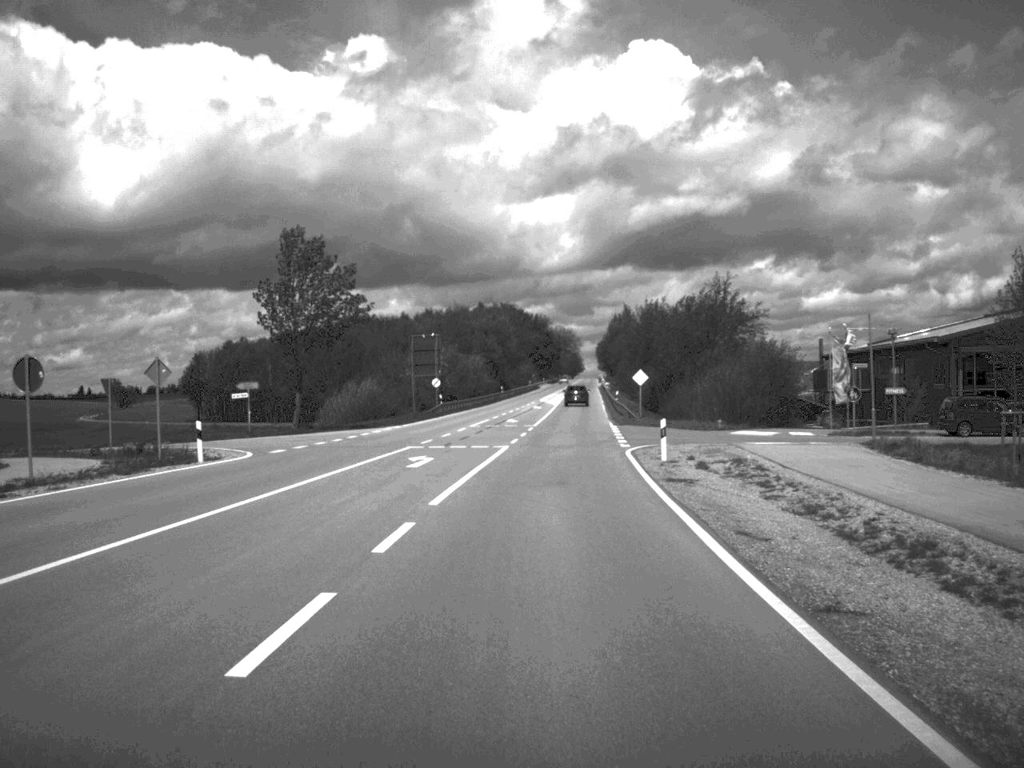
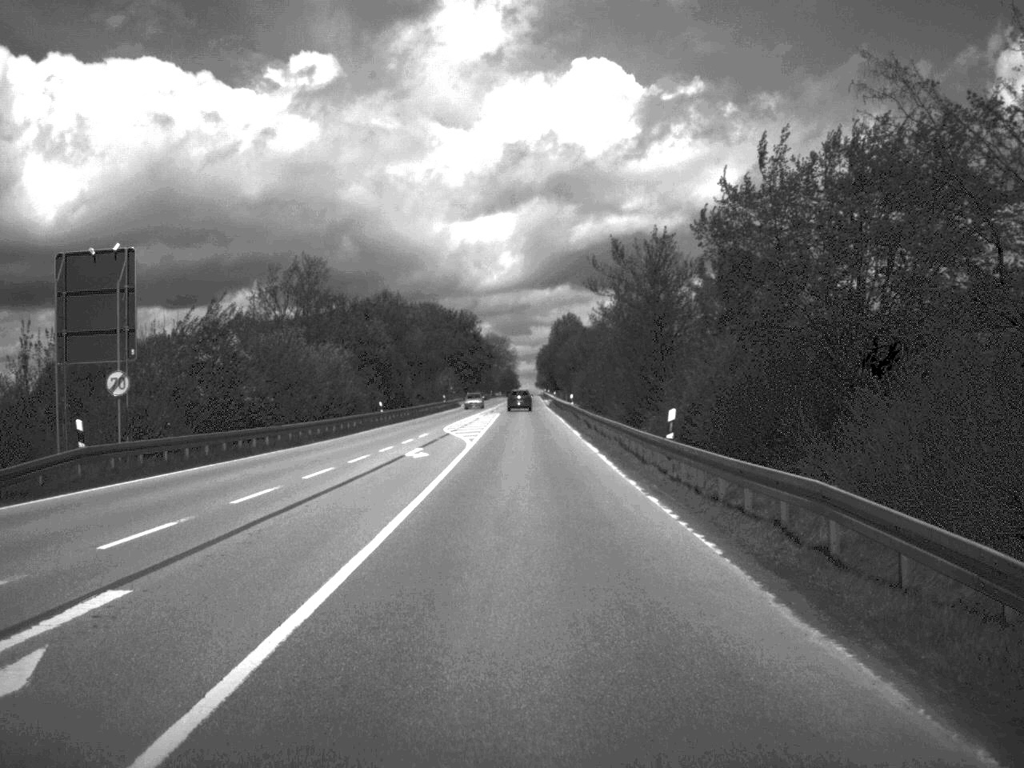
(+1.8, +58.7) m; +3°
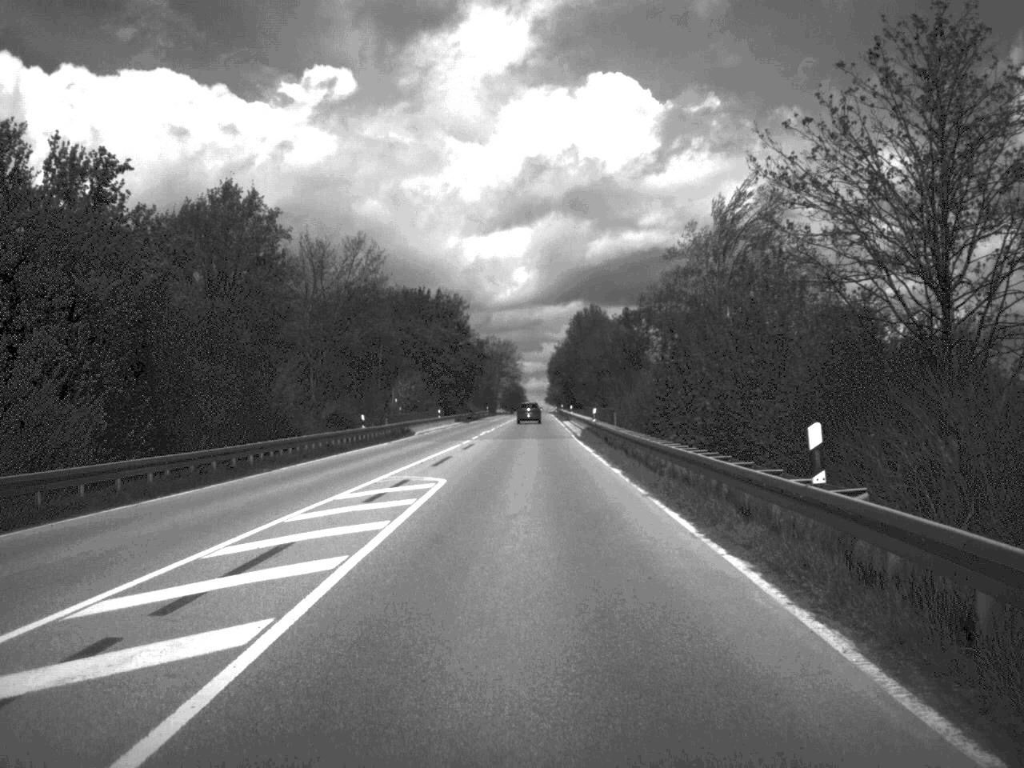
(-0.1, +59.8) m; -1°
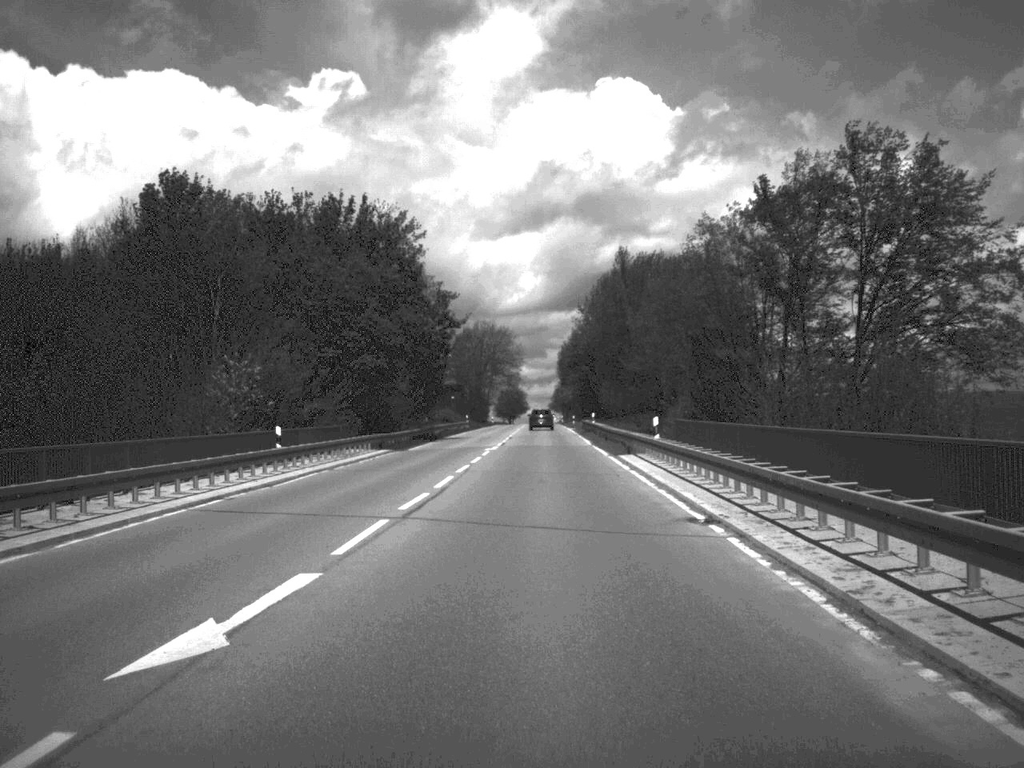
(-0.1, +61.2) m; 0°
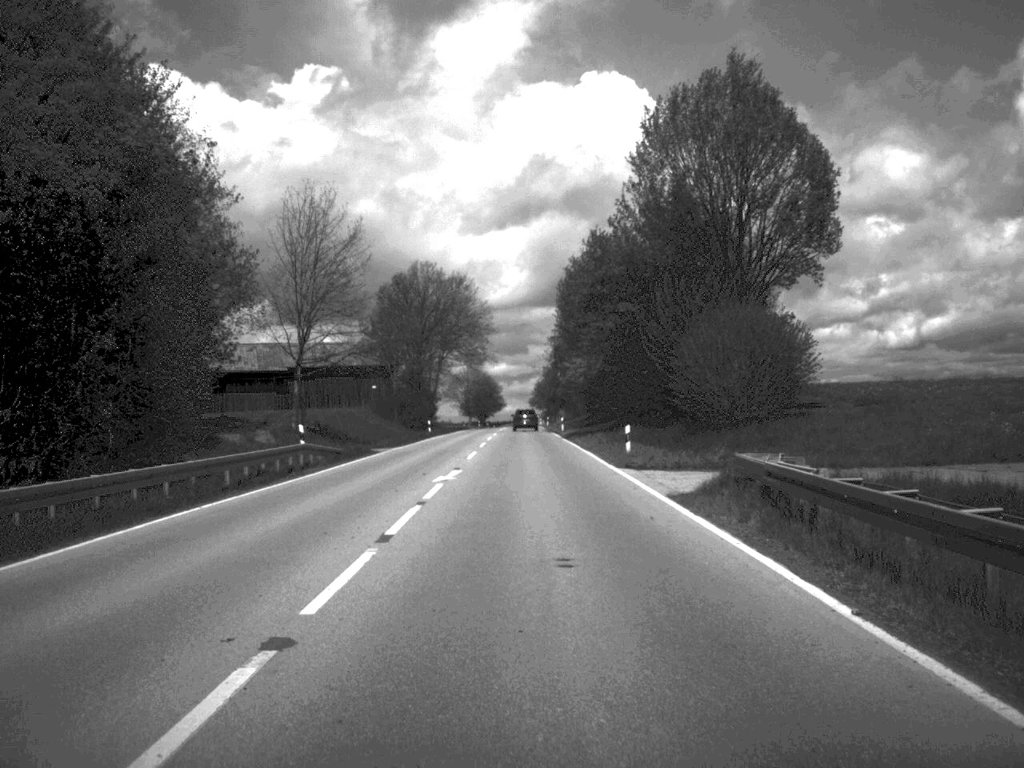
(+0.6, +75.5) m; +1°
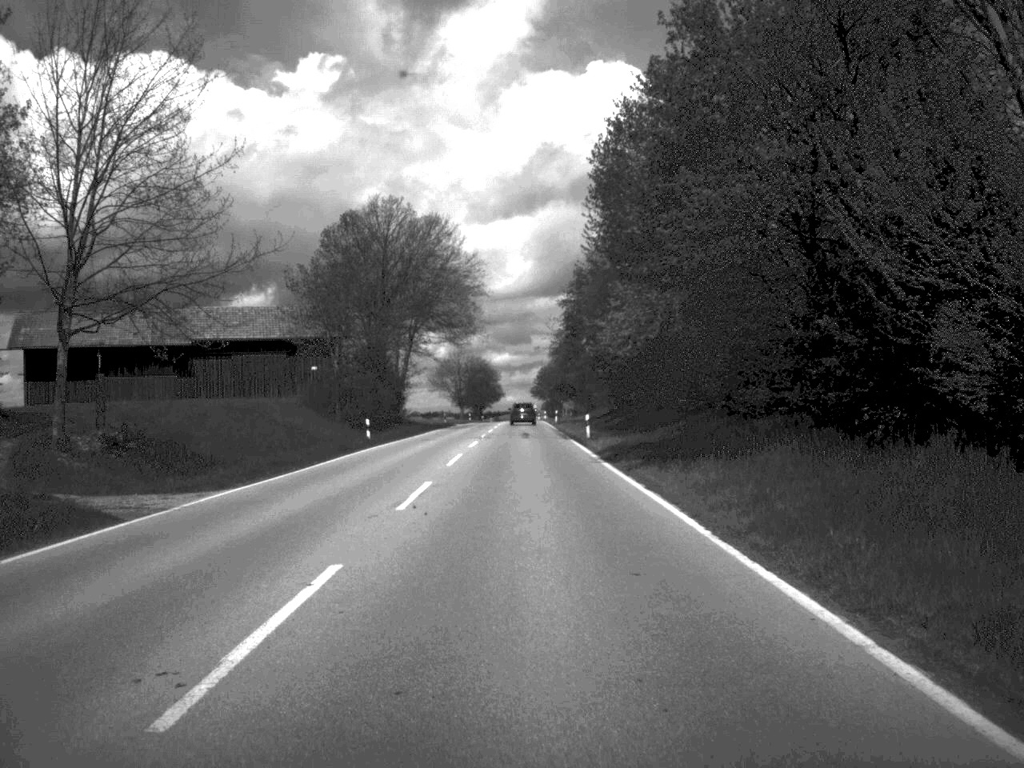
(0.0, +32.9) m; 0°
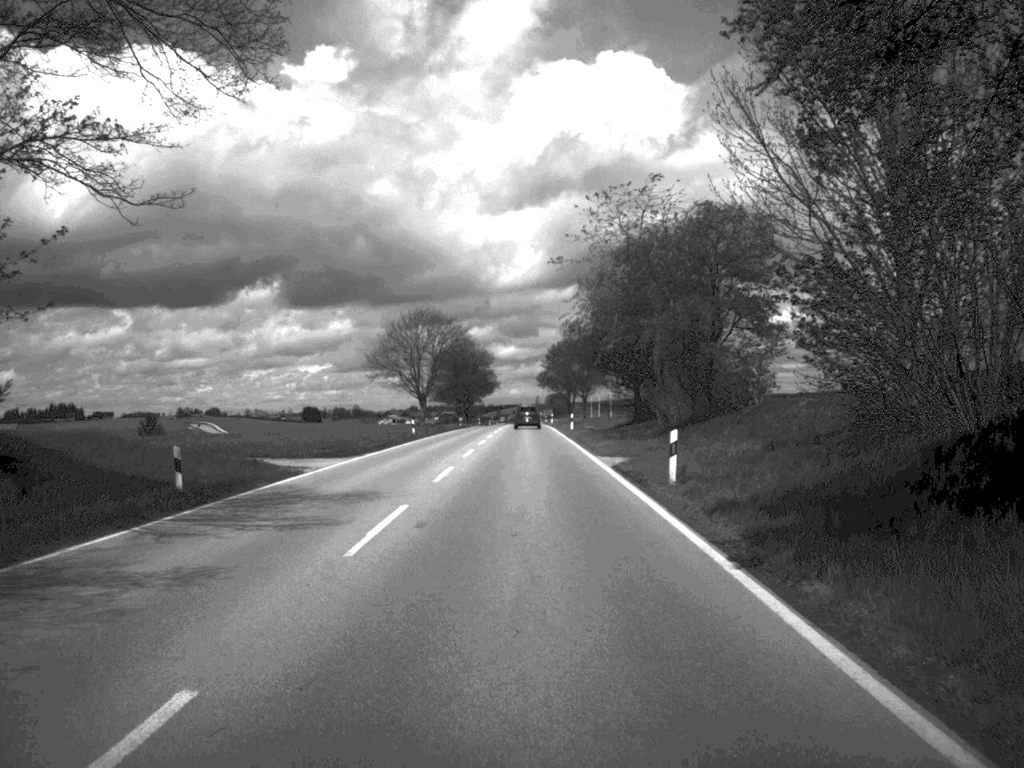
(-0.3, +77.7) m; 0°
